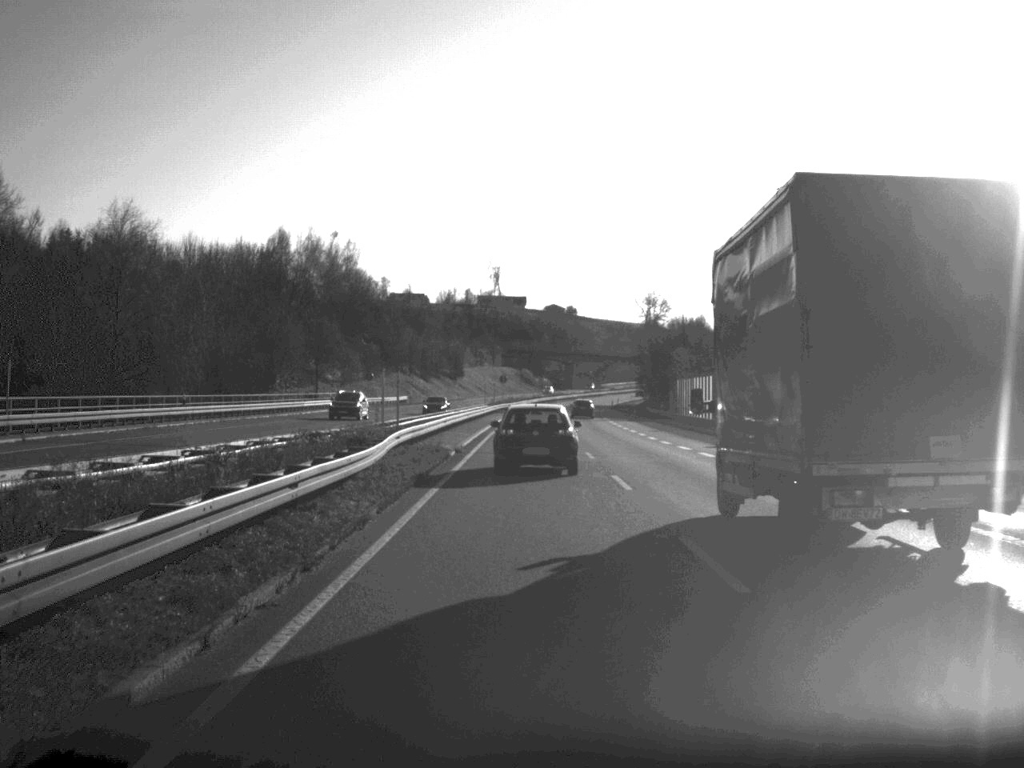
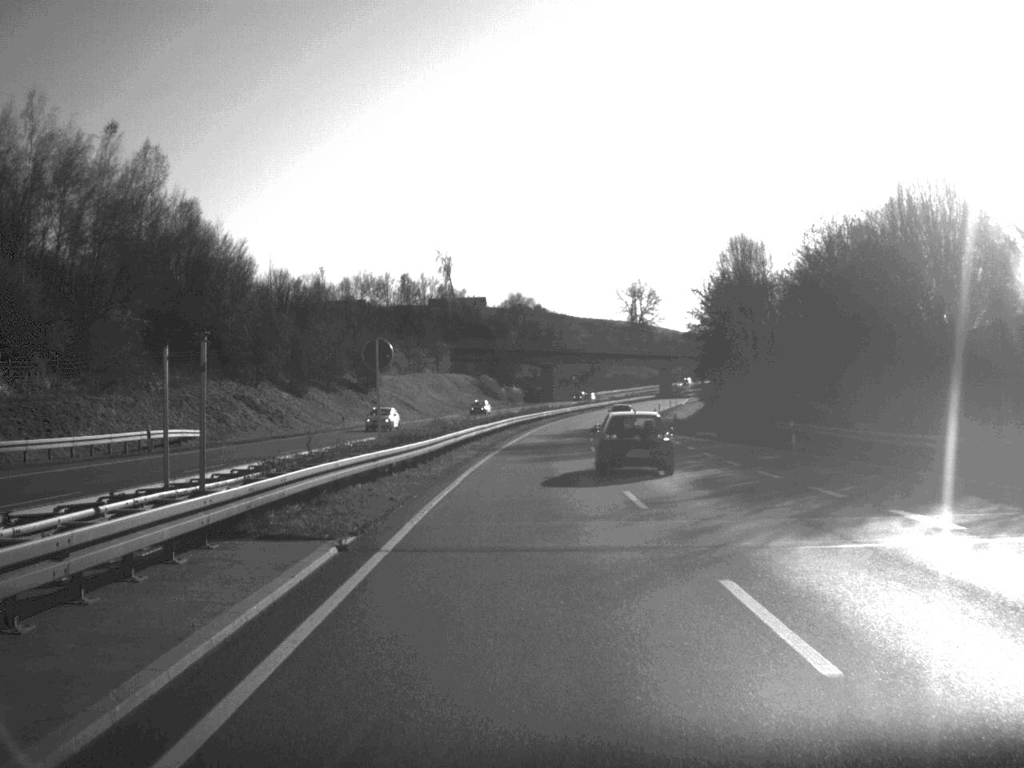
(+0.6, +86.7) m; +1°
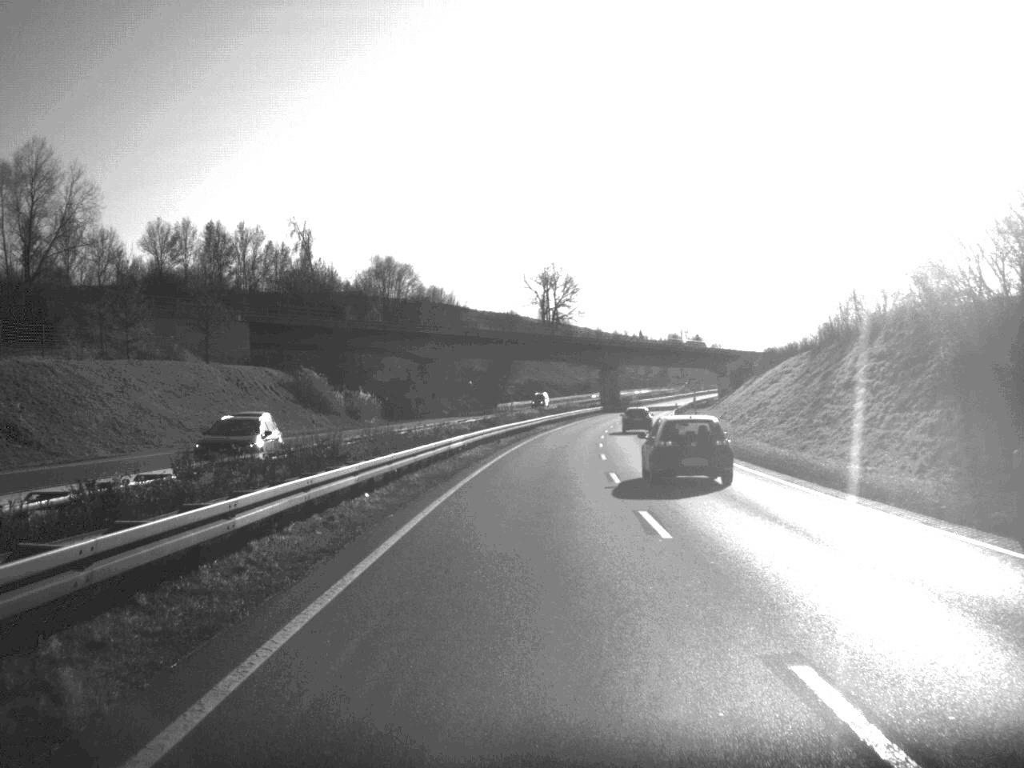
(+3.2, +88.1) m; +5°
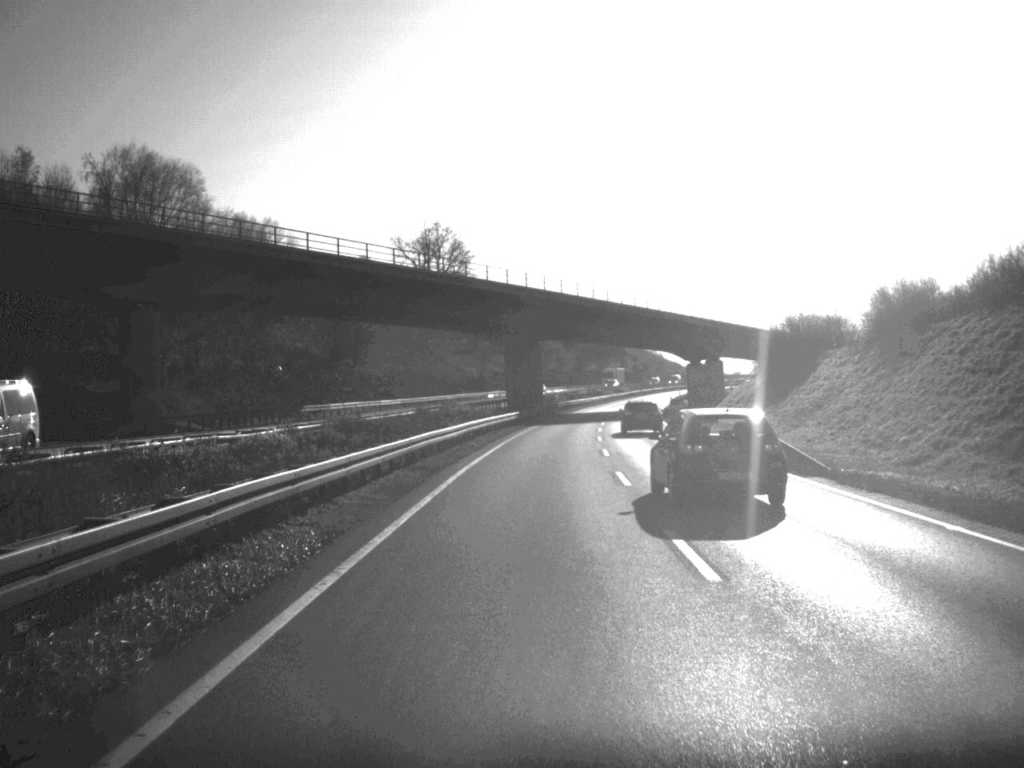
(+3.2, +76.3) m; +5°
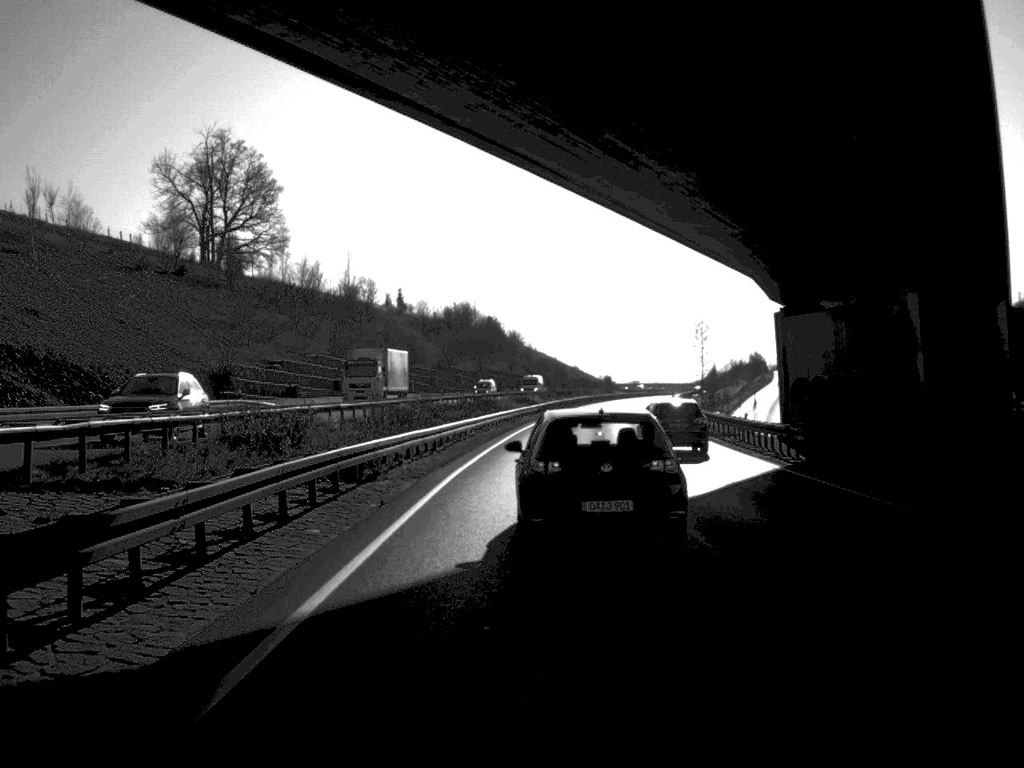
(+4.5, +91.9) m; +6°
